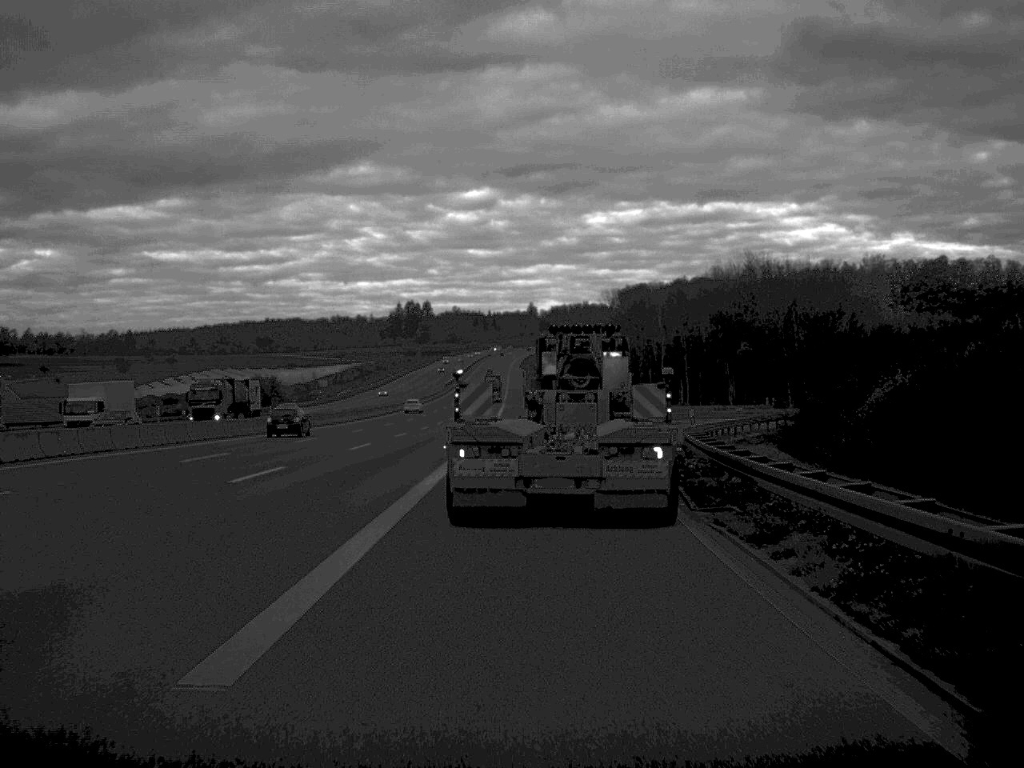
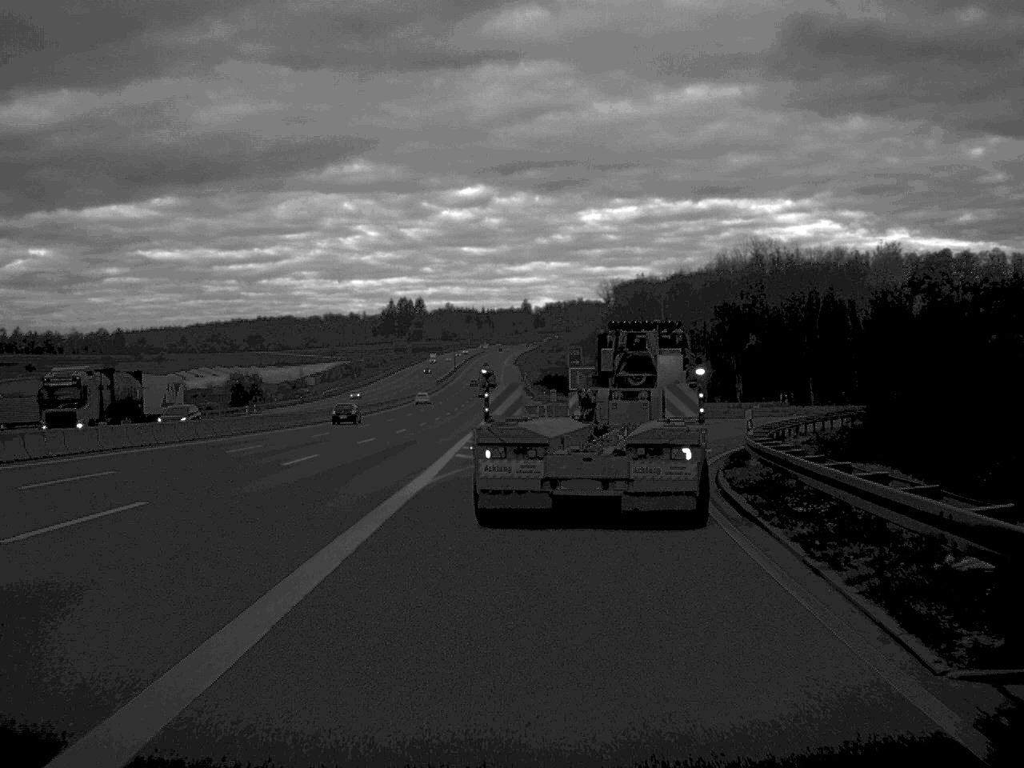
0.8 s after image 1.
(0.0, +11.3) m; 0°
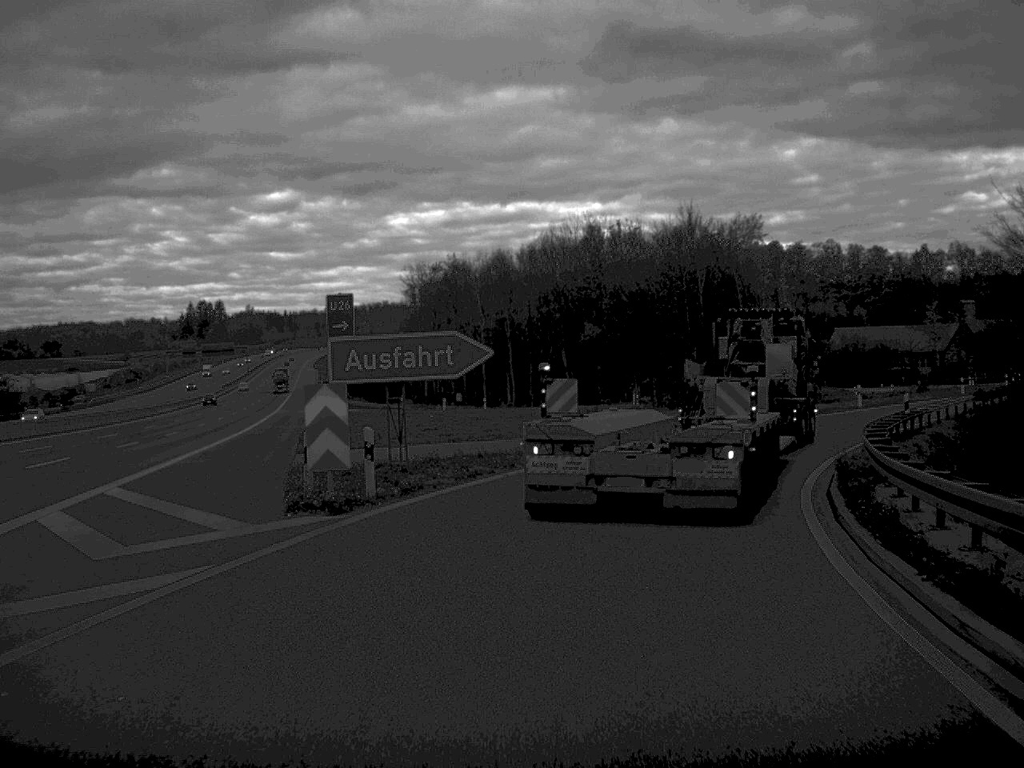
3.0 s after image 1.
(+1.8, +28.8) m; +9°
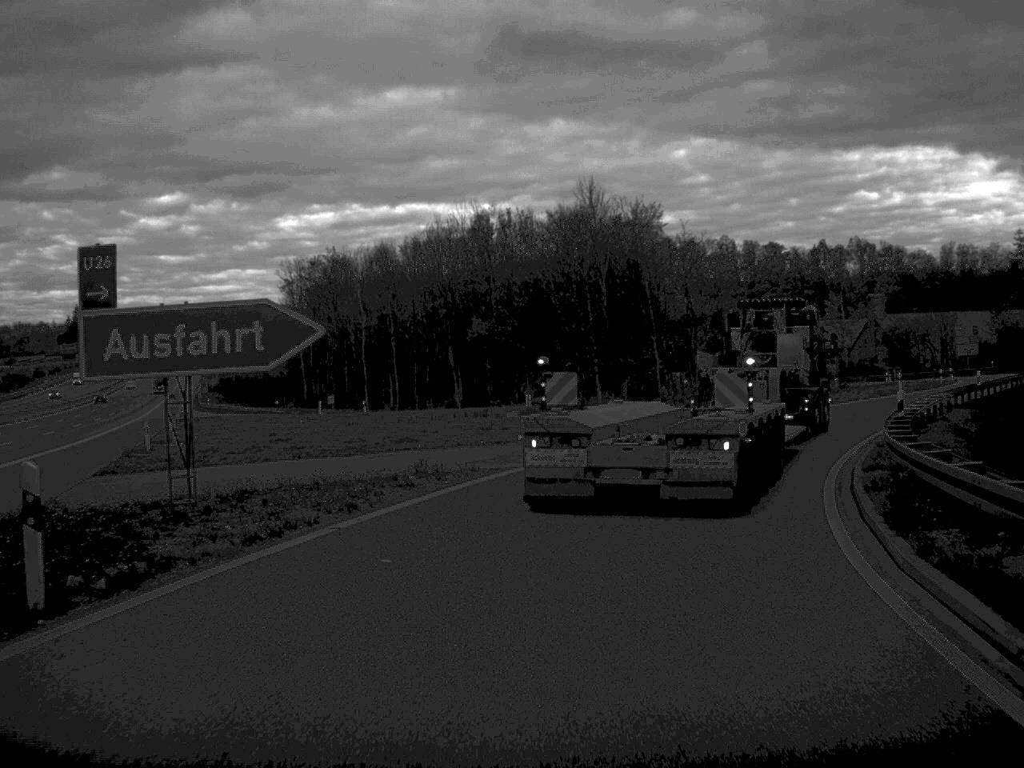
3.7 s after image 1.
(+0.4, +8.9) m; +5°
